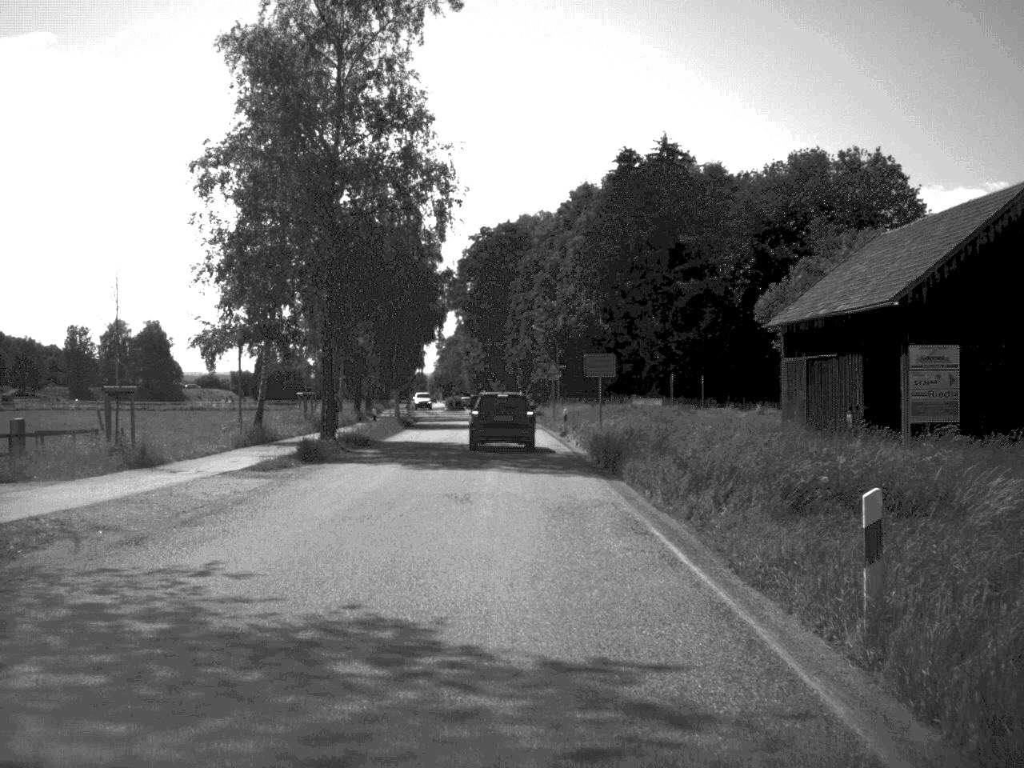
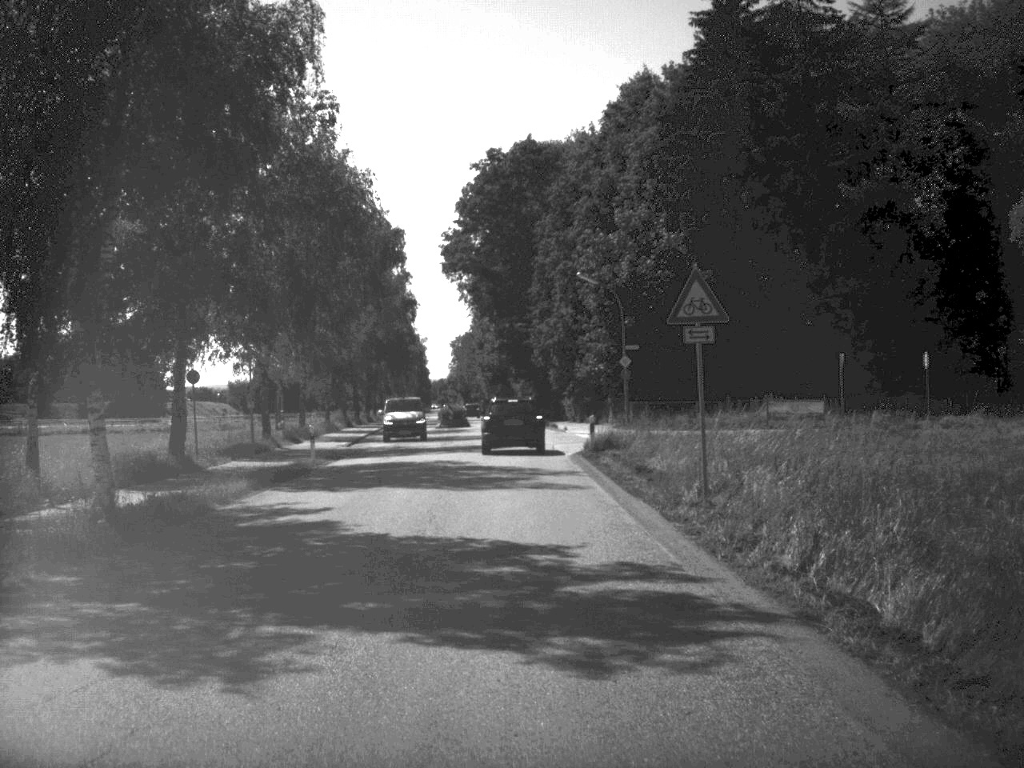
(-0.7, +46.9) m; -2°
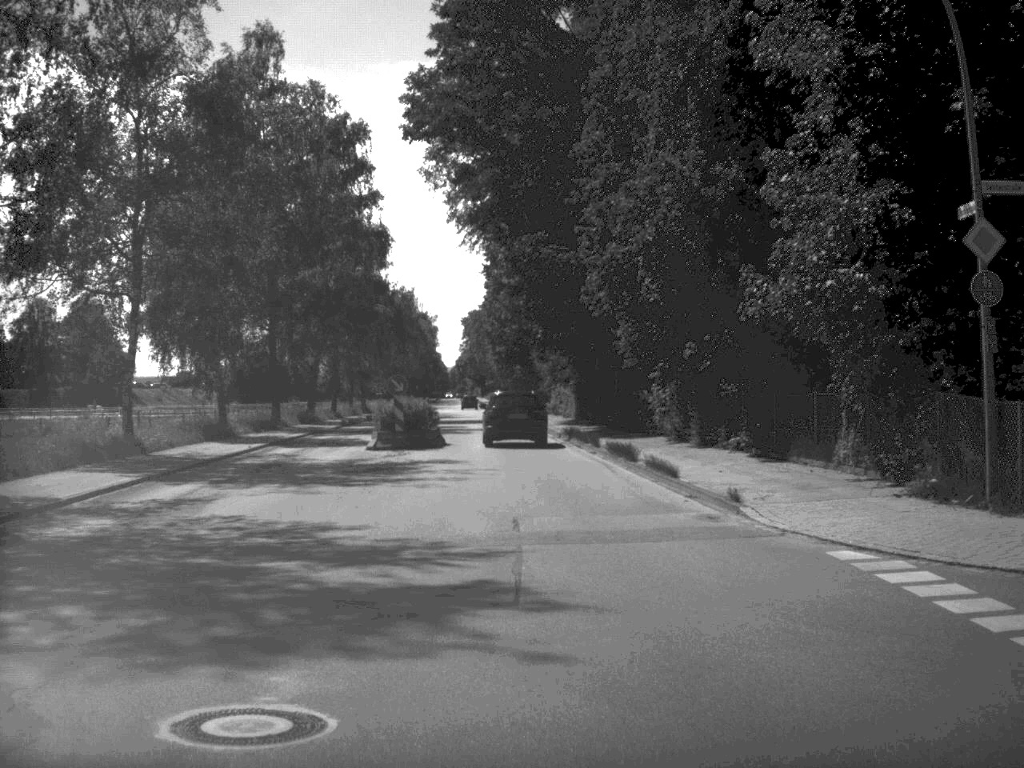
(-0.6, +44.4) m; -1°
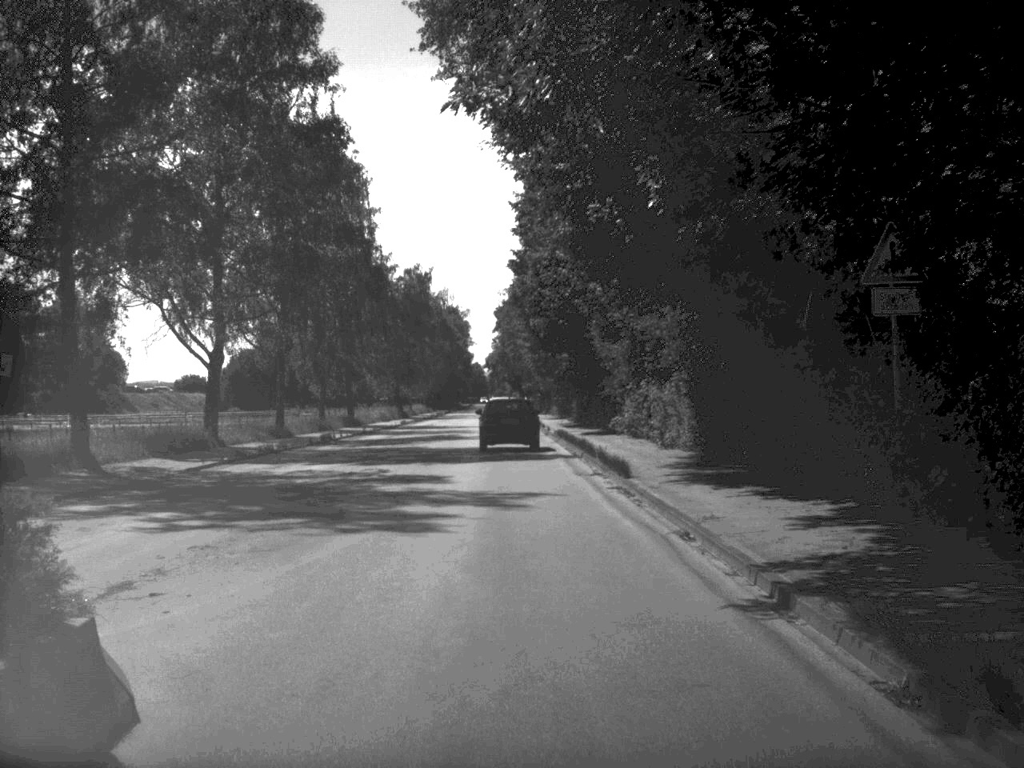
(-0.4, +33.7) m; -2°
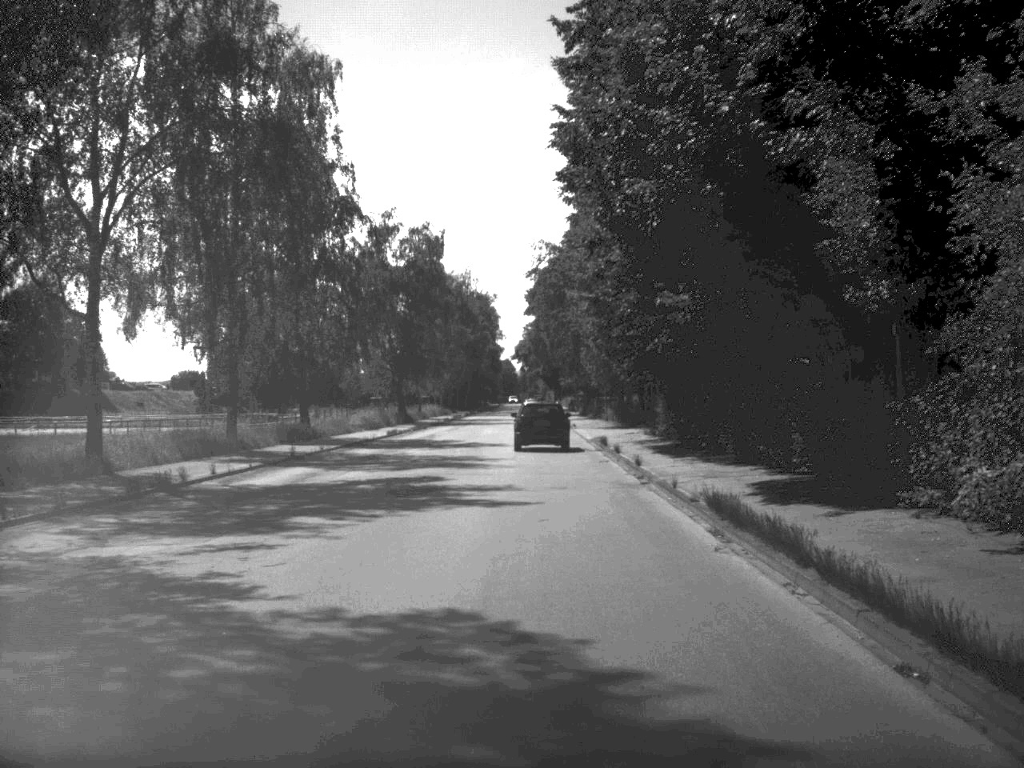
(-0.7, +31.5) m; -2°
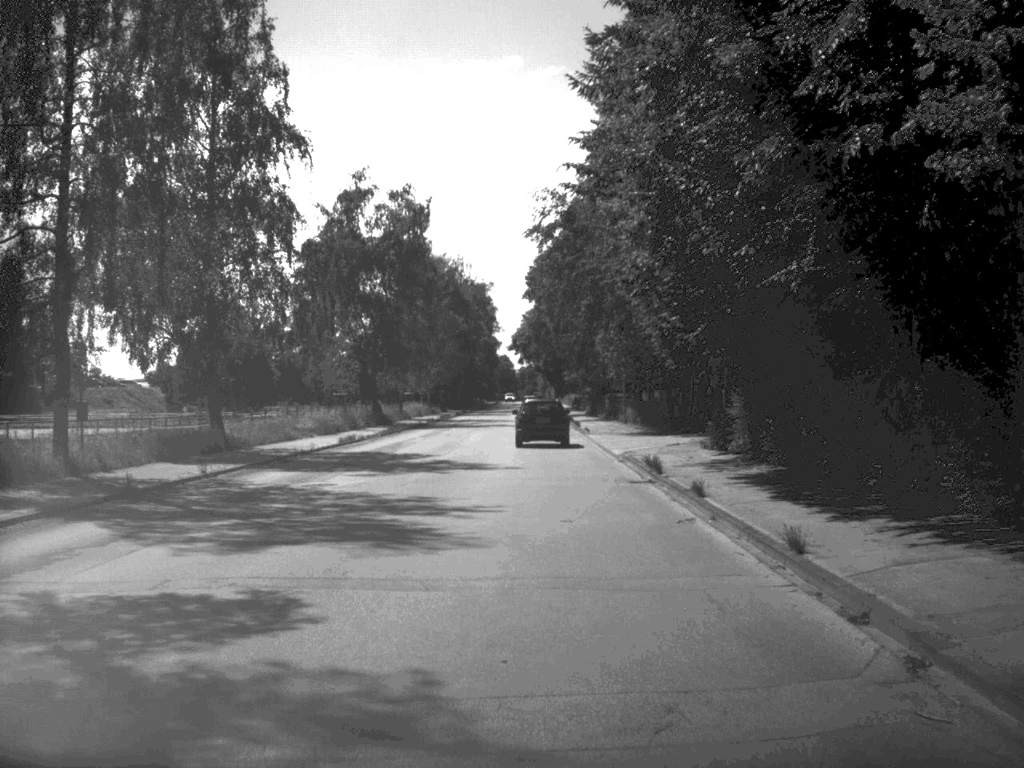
(0.0, +16.9) m; 0°
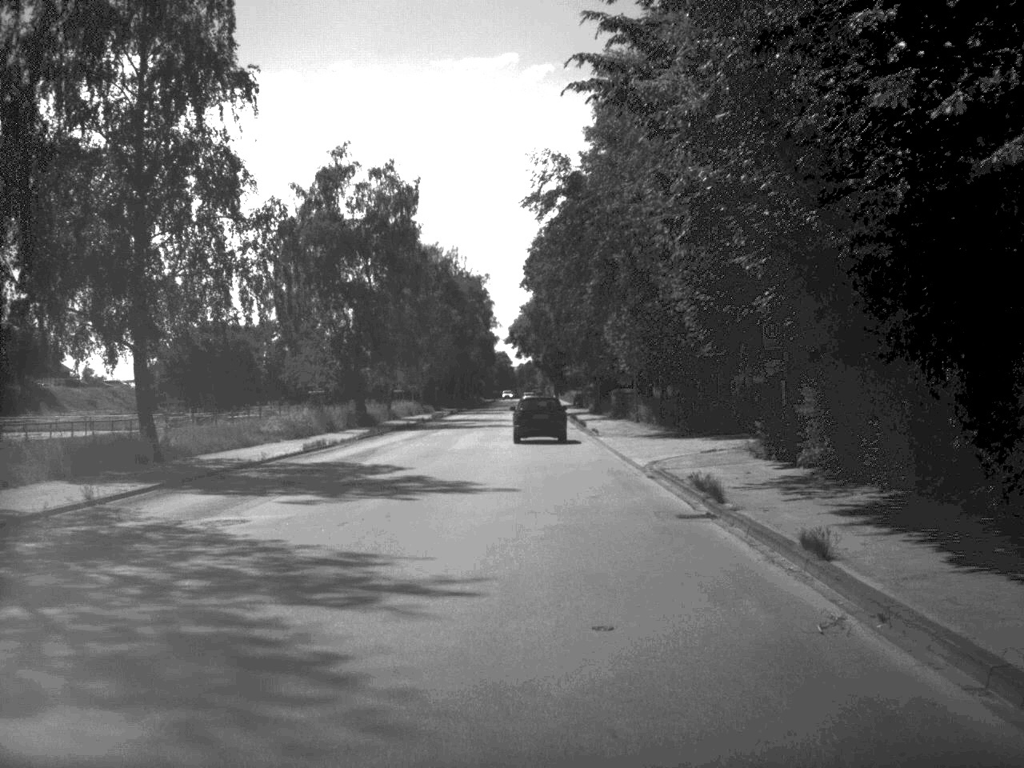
(0.0, +7.8) m; 0°
